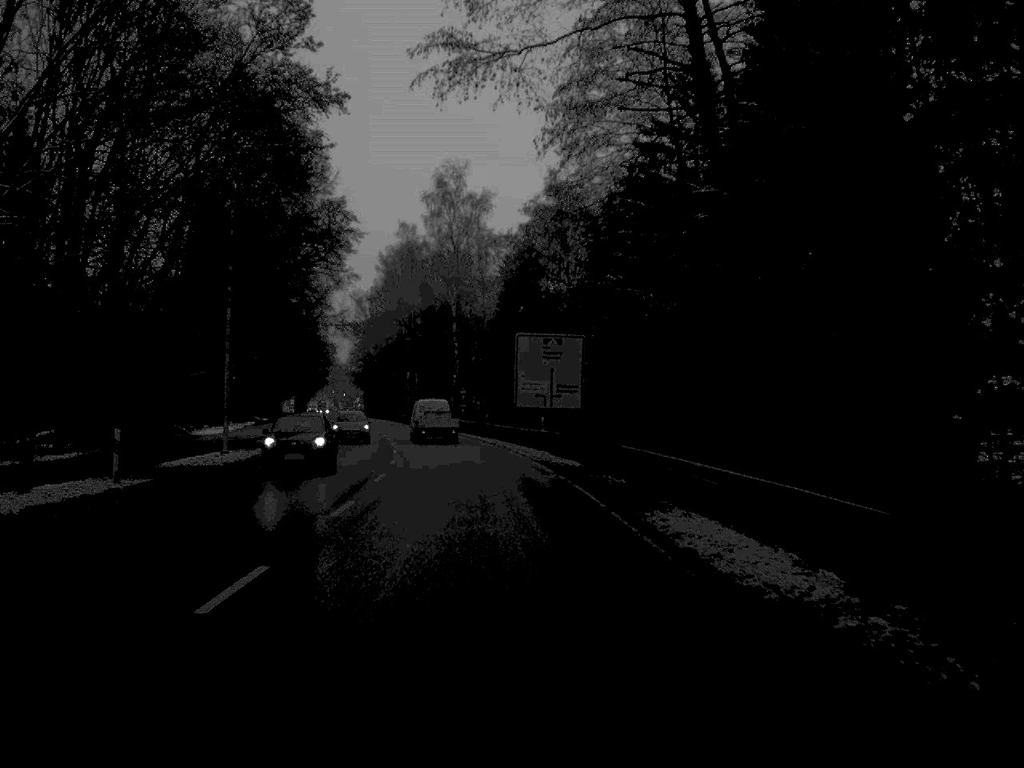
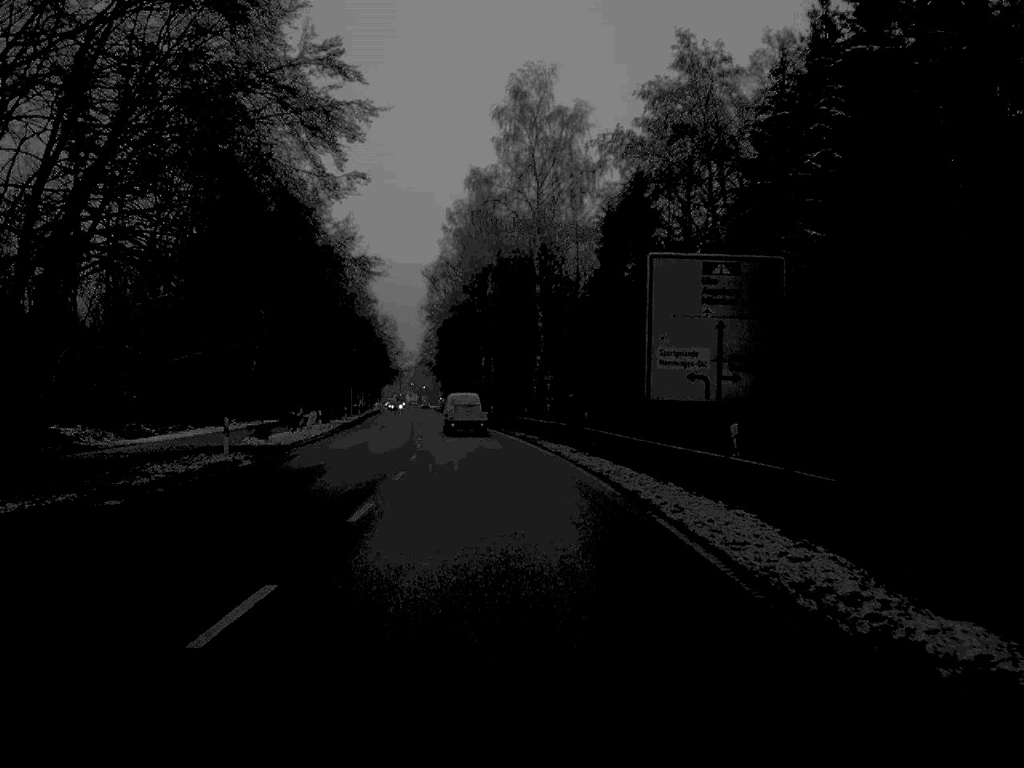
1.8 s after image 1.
(-1.0, +28.8) m; -4°
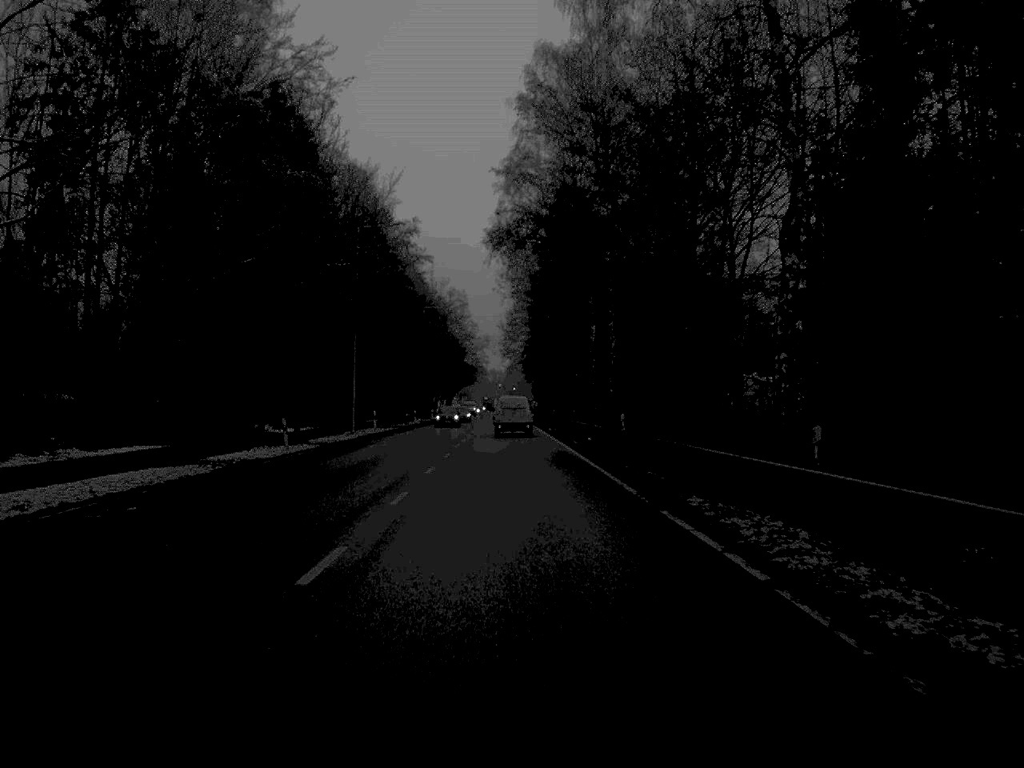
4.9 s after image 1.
(-2.2, +51.3) m; -4°
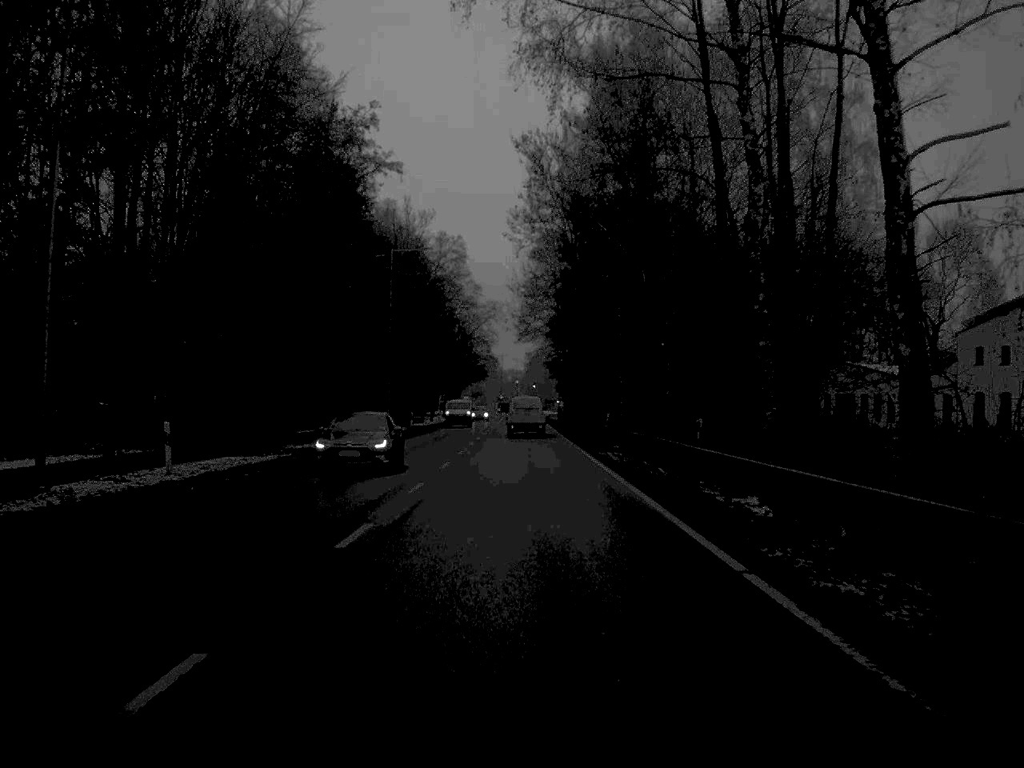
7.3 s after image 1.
(-0.4, +42.5) m; -1°
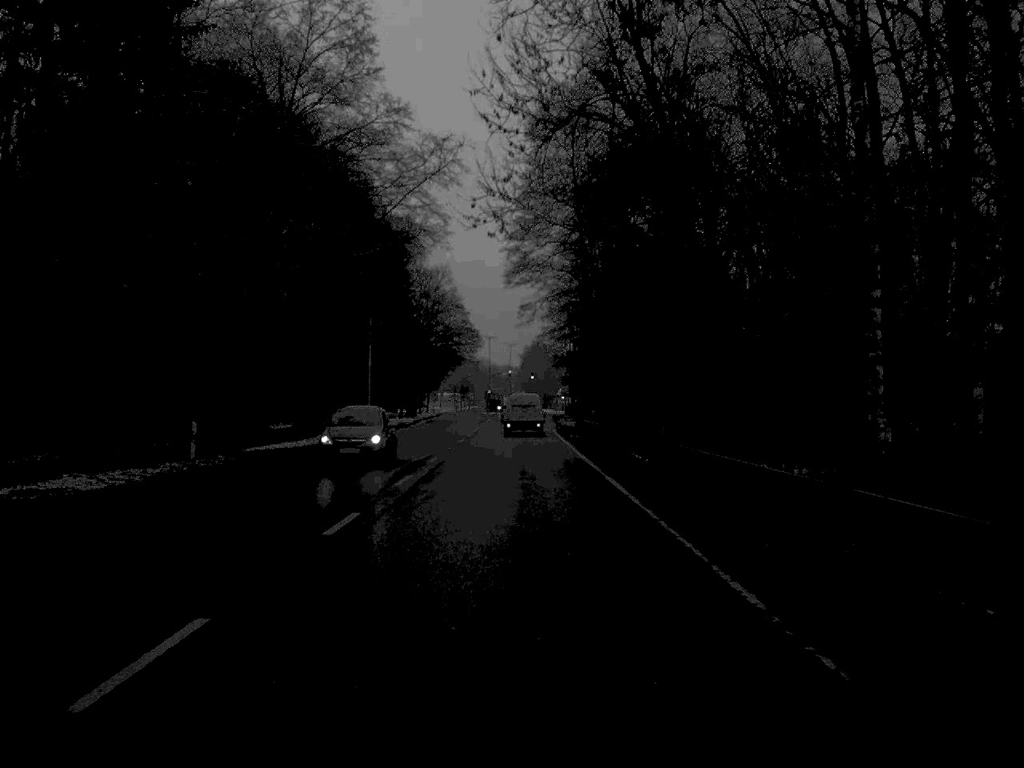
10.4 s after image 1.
(+0.1, +53.1) m; 0°
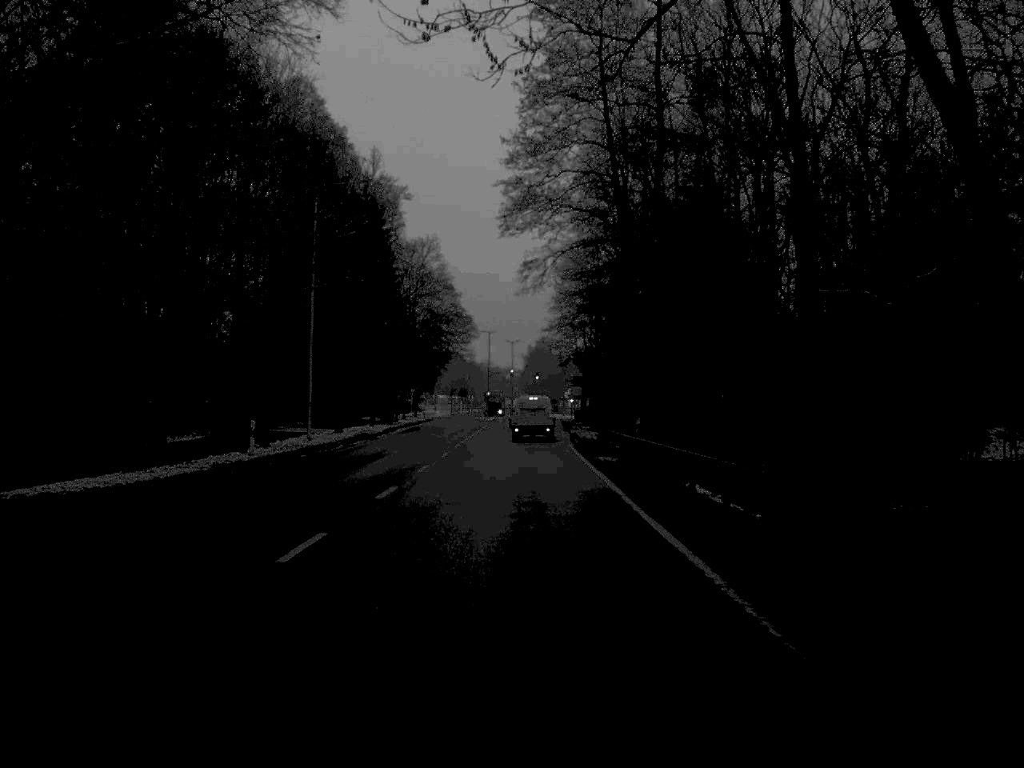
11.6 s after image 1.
(0.0, +20.6) m; 0°
